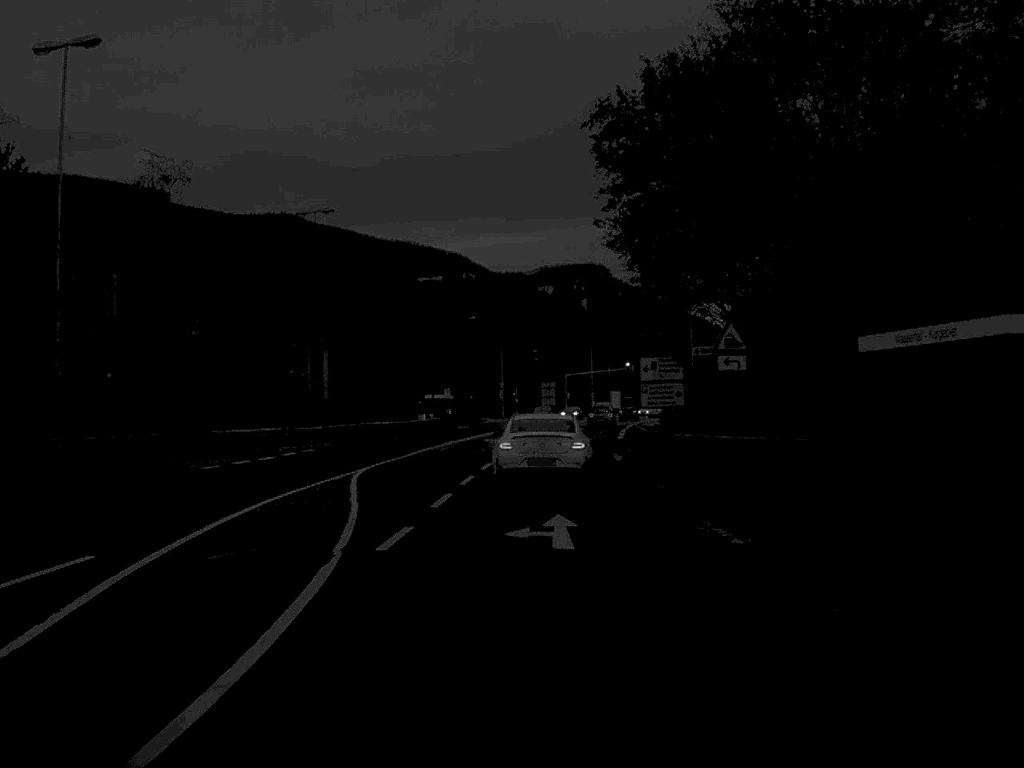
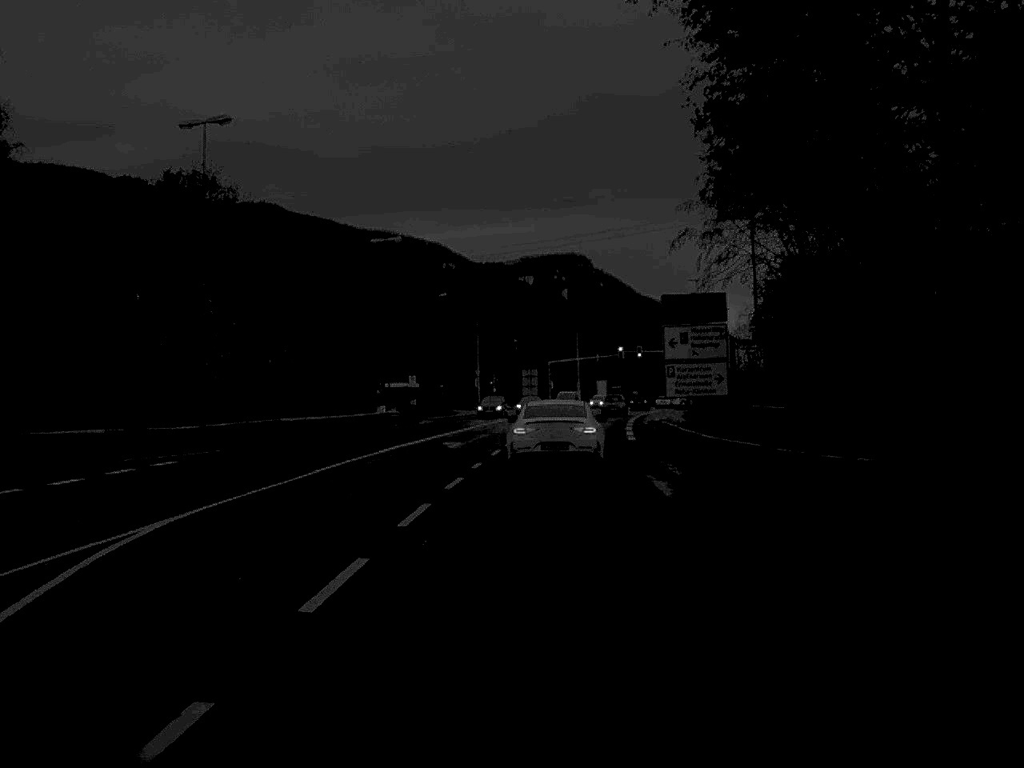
(+0.1, +16.7) m; +1°
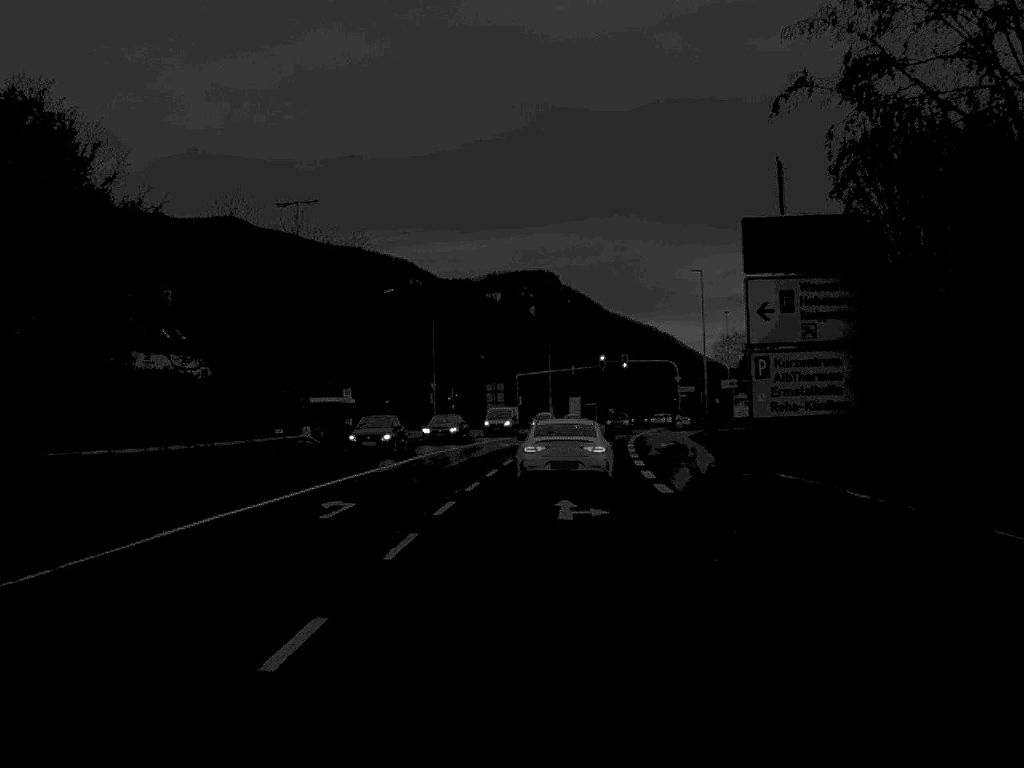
(+0.2, +19.4) m; +1°
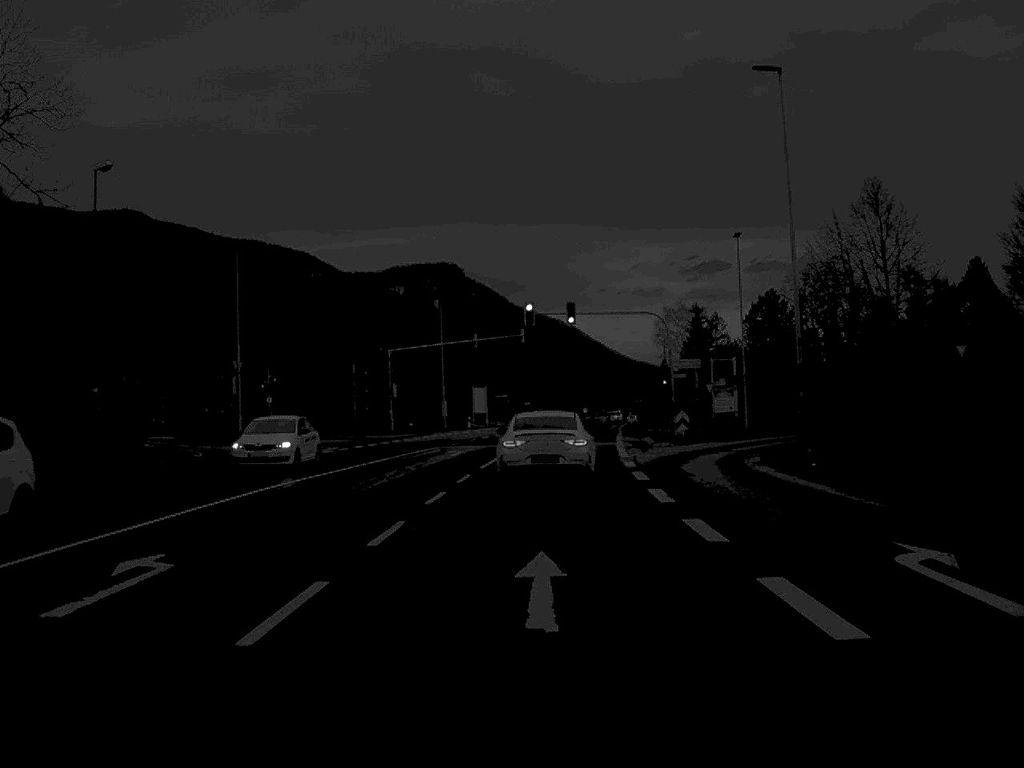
(+1.7, +46.9) m; +4°
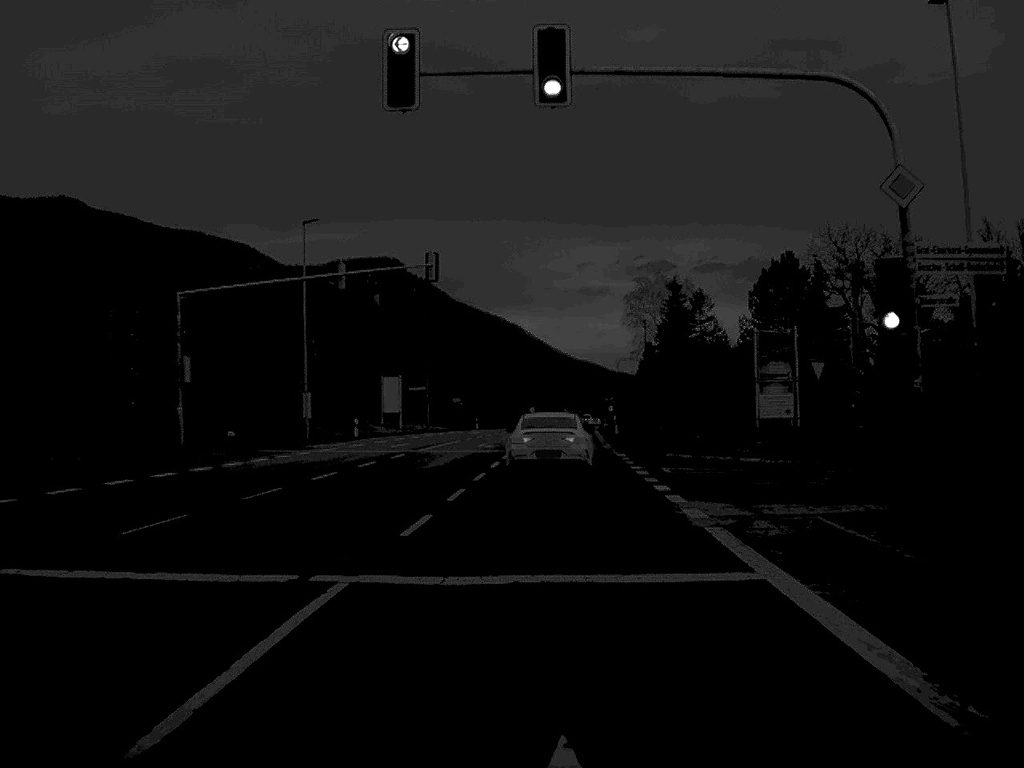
(+1.0, +40.5) m; +3°
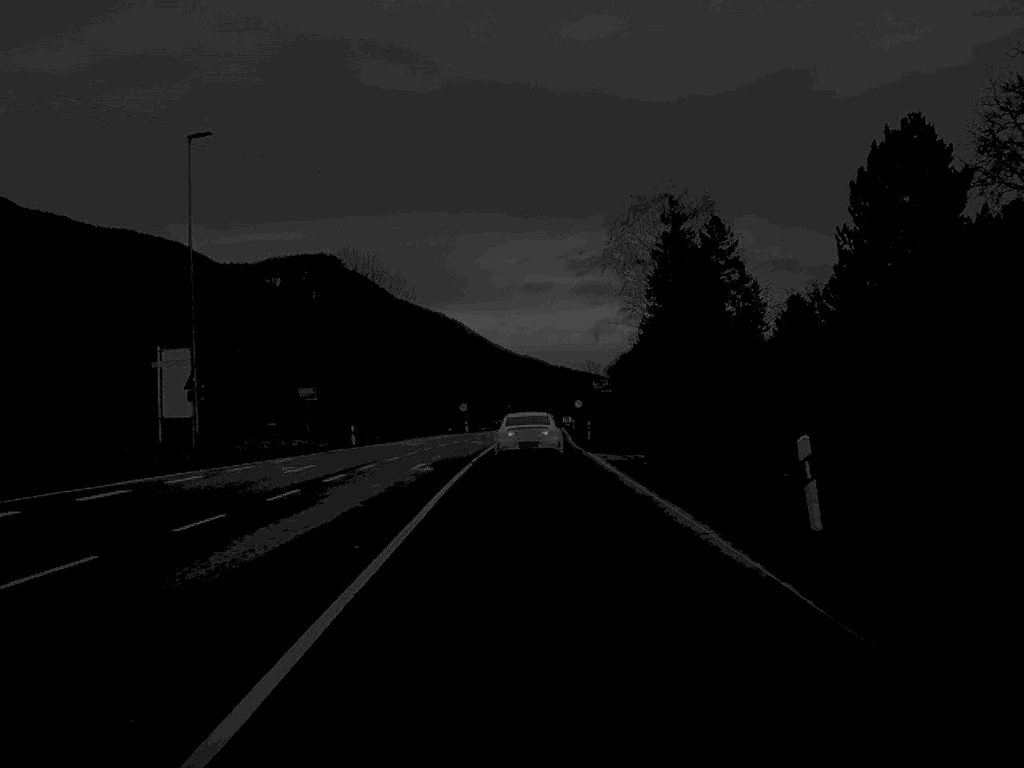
(+1.2, +53.4) m; +3°
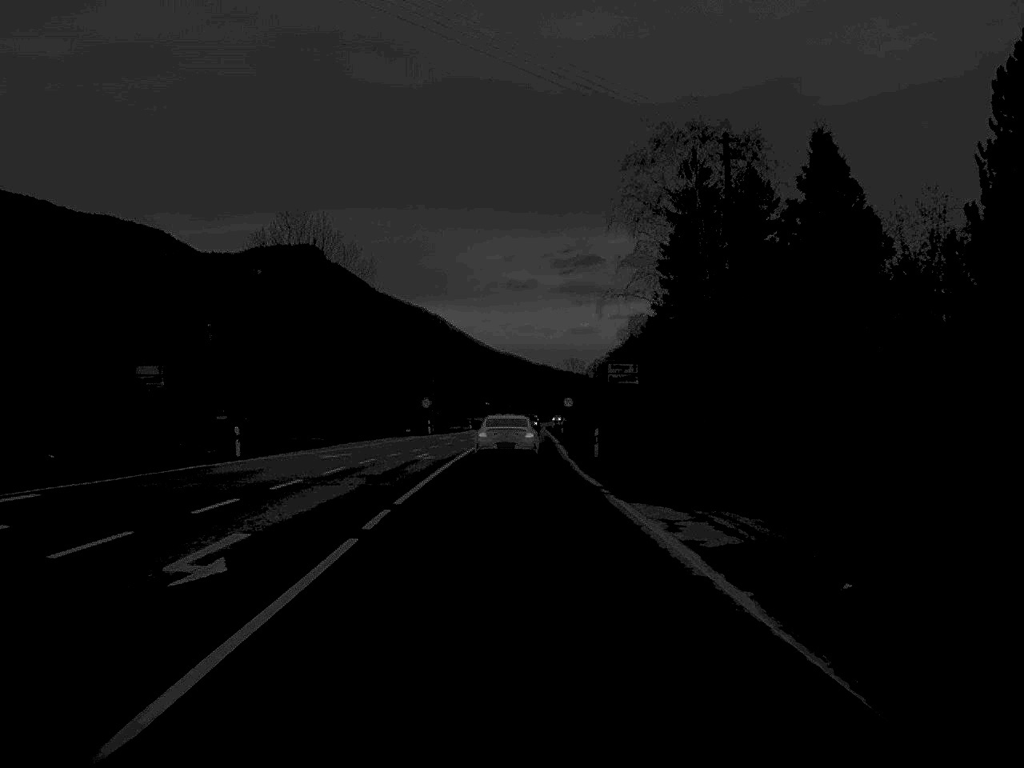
(+0.2, +21.9) m; +1°
